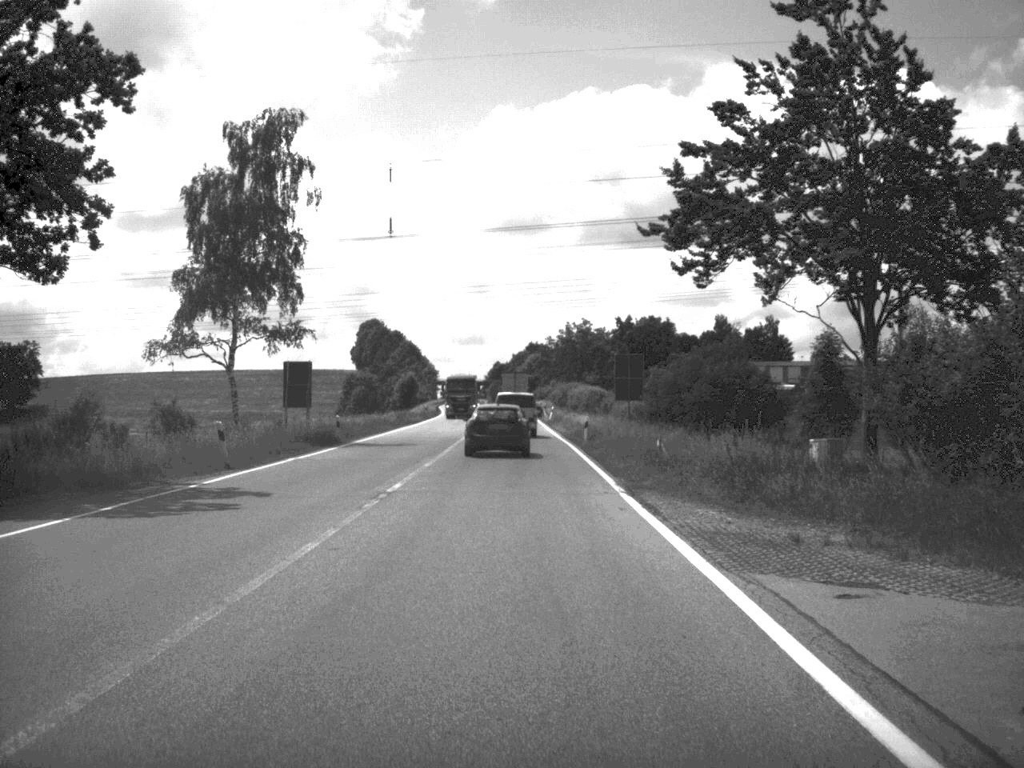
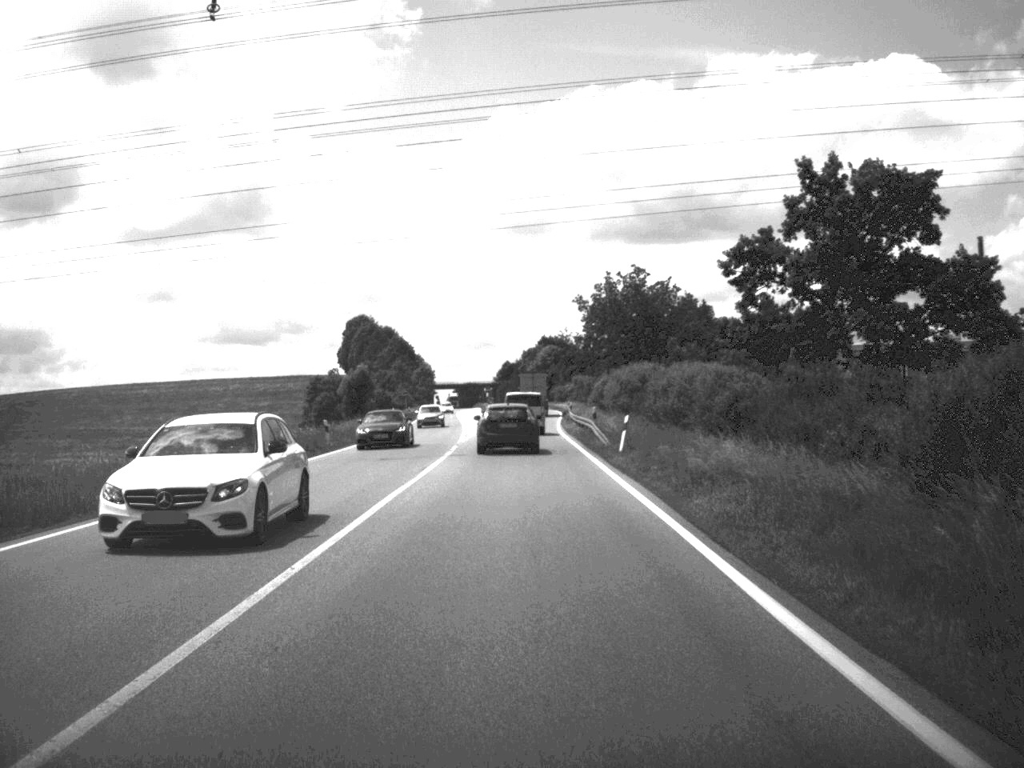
(-0.6, +60.5) m; -1°
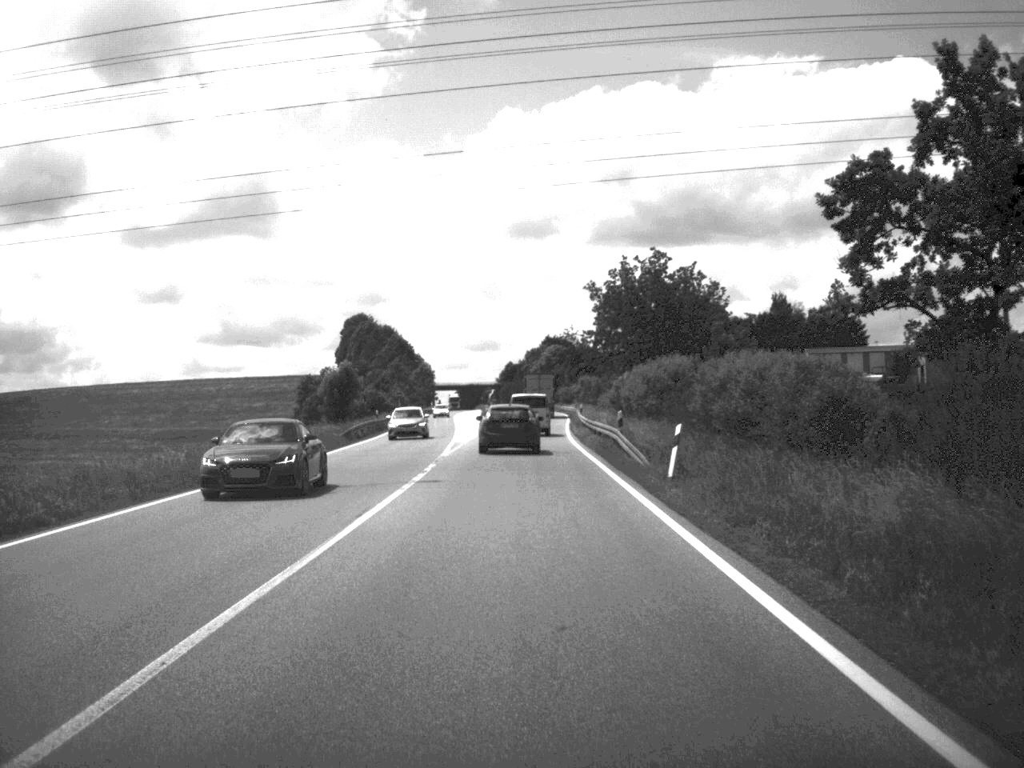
(0.0, +11.6) m; 0°
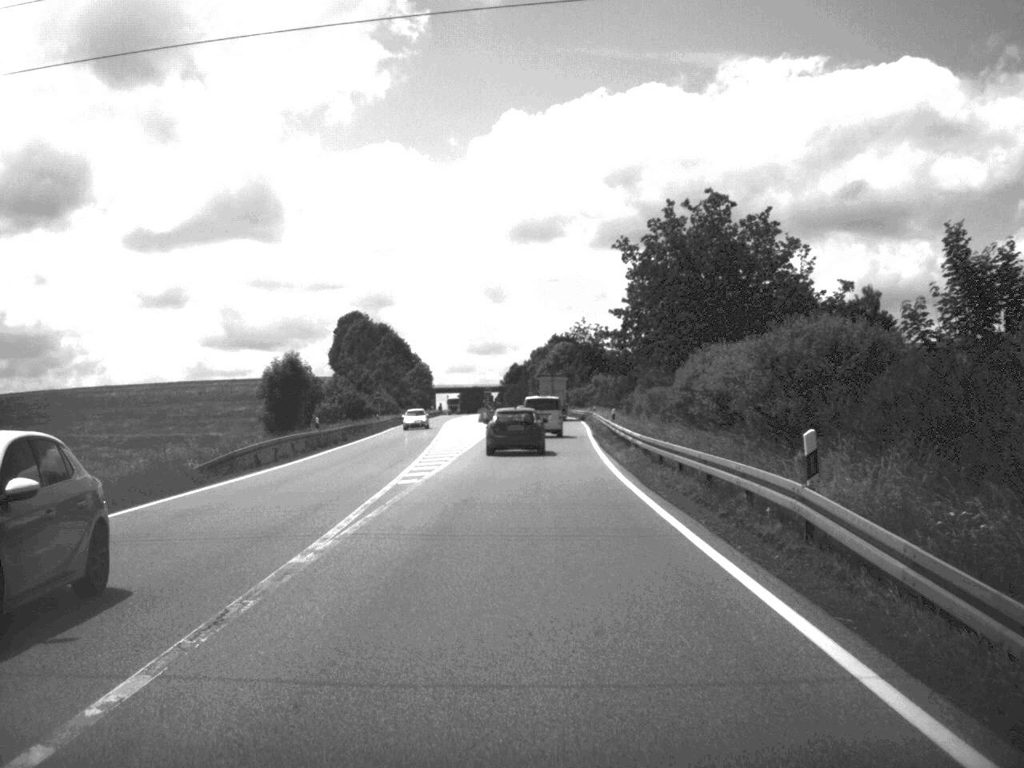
(-0.1, +23.9) m; 0°
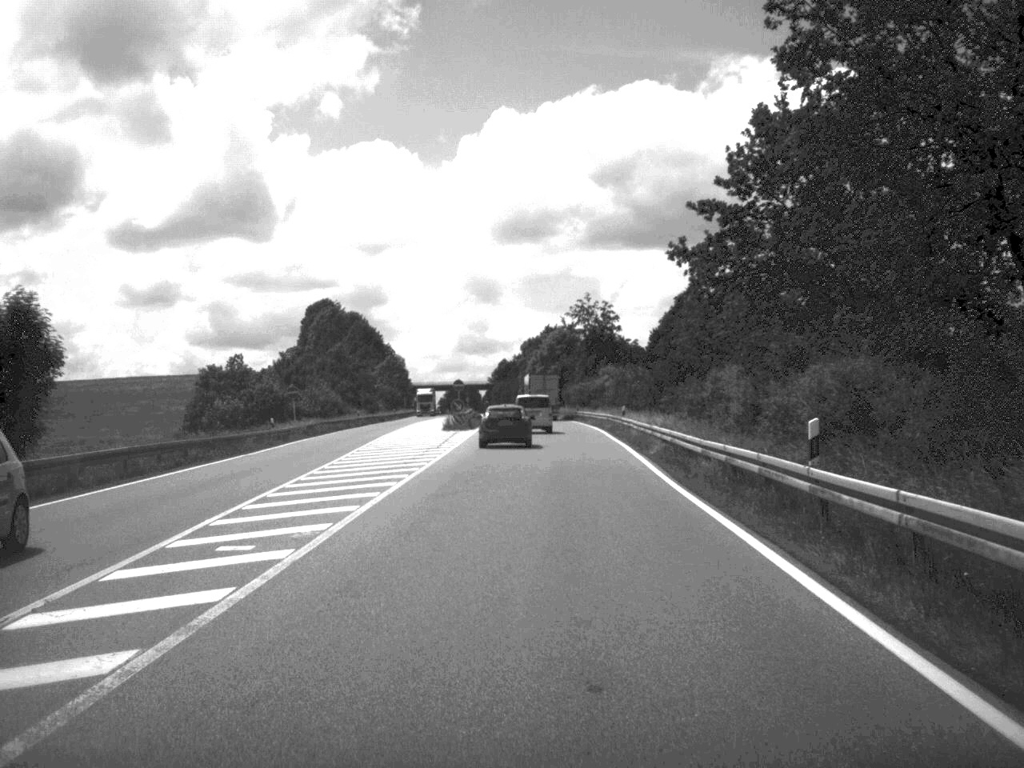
(+0.1, +38.1) m; 0°
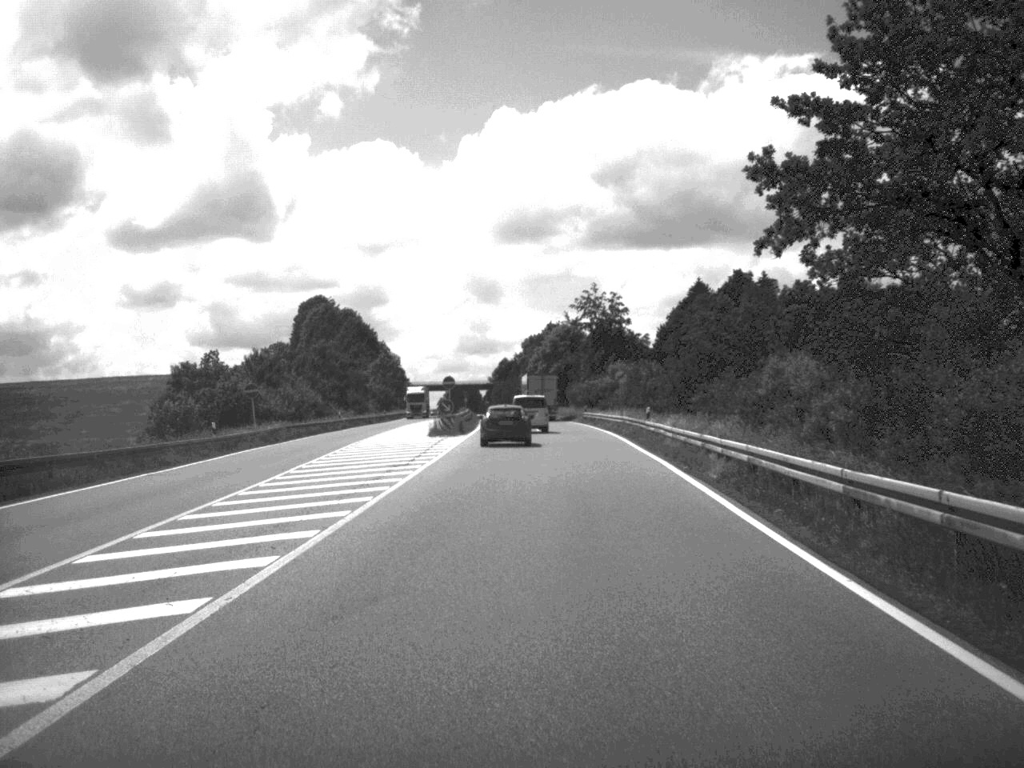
(0.0, +11.8) m; 0°
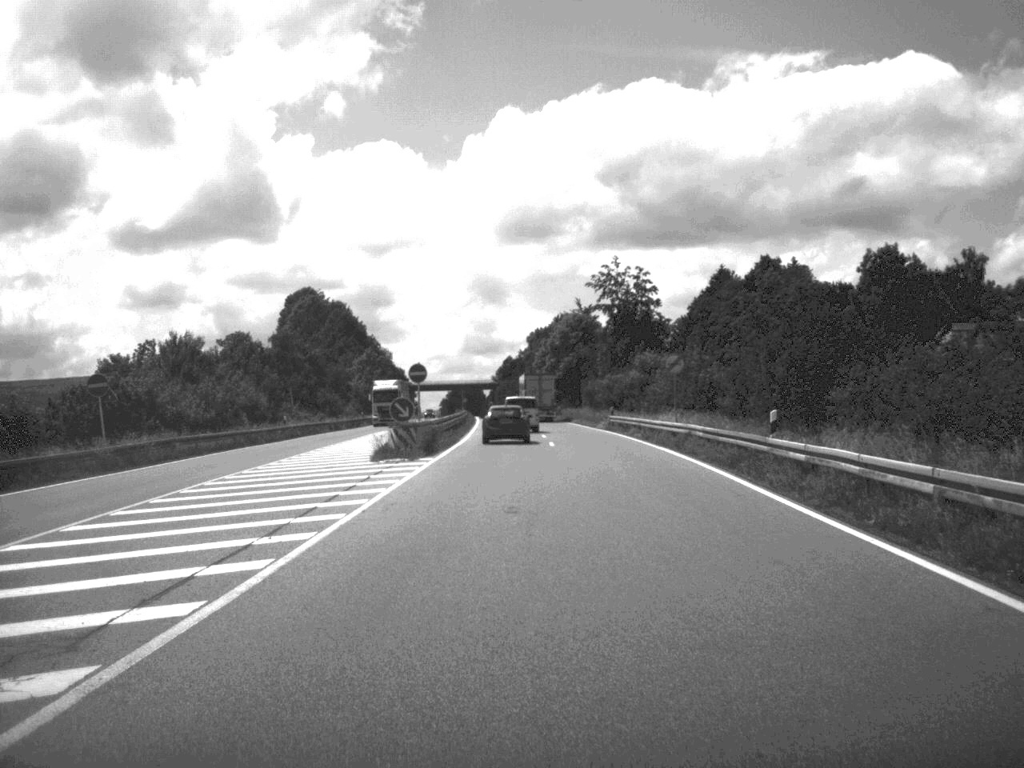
(-0.1, +24.5) m; 0°
